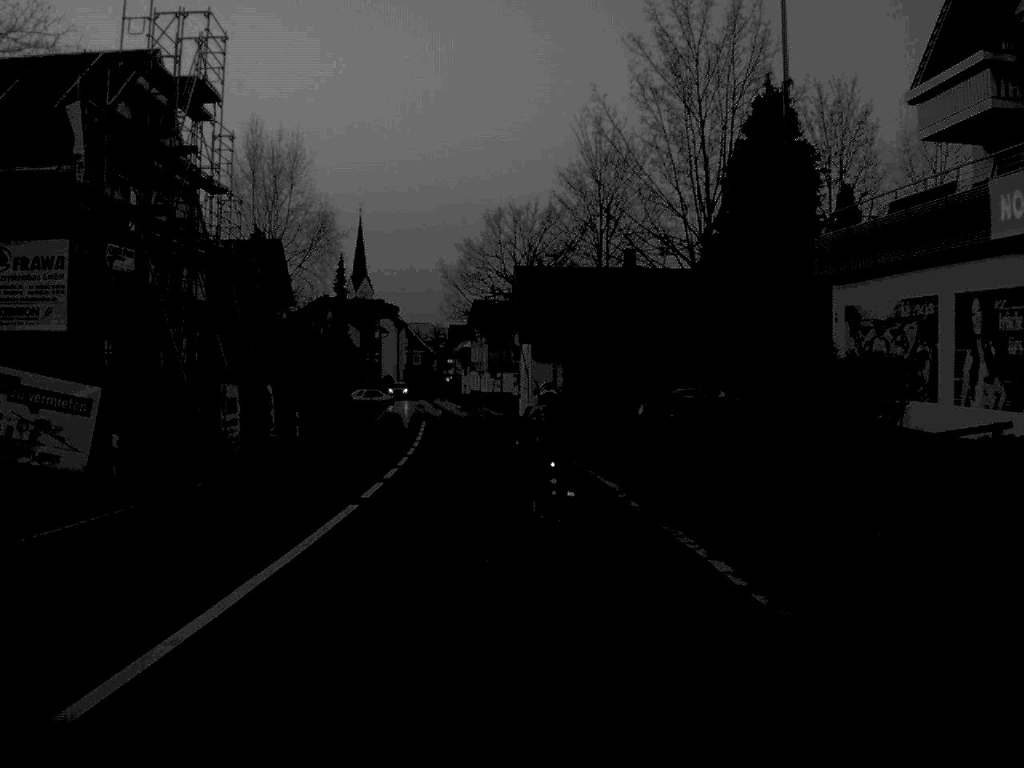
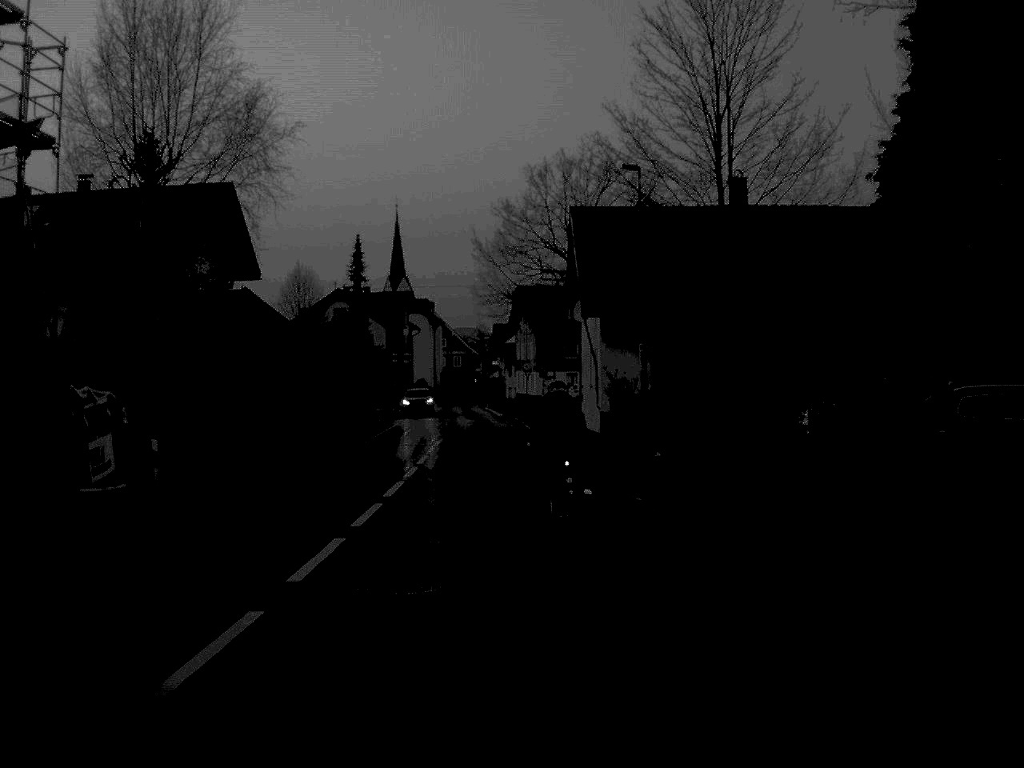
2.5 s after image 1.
(-0.5, +22.3) m; -2°
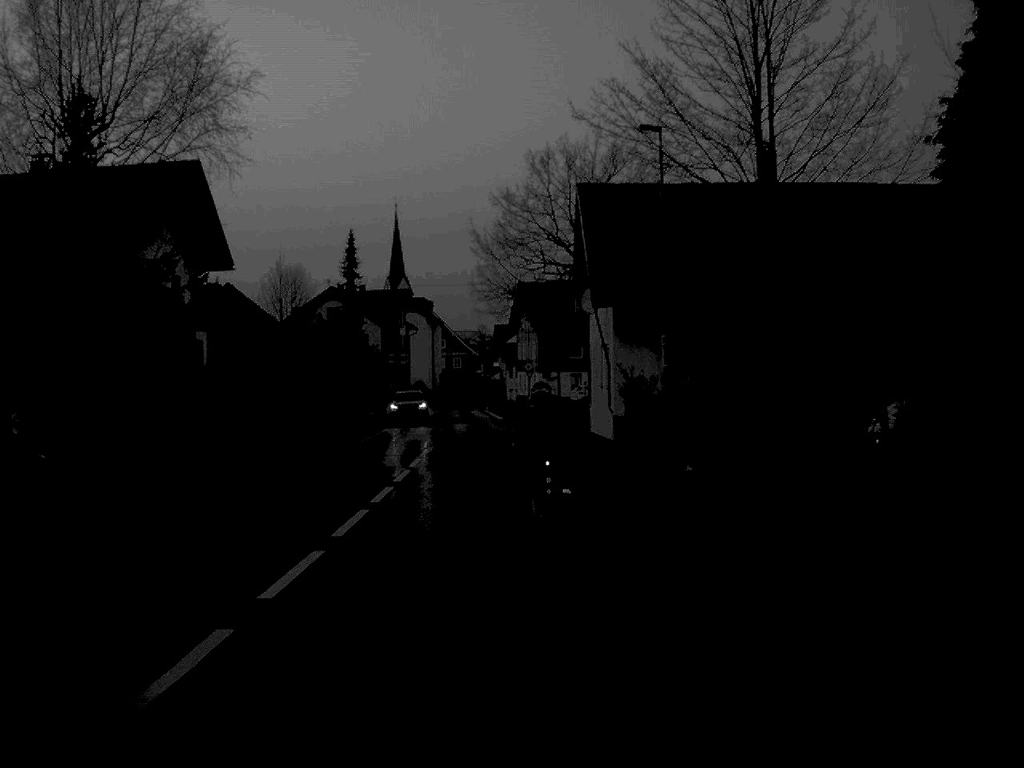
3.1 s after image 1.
(0.0, +5.4) m; 0°
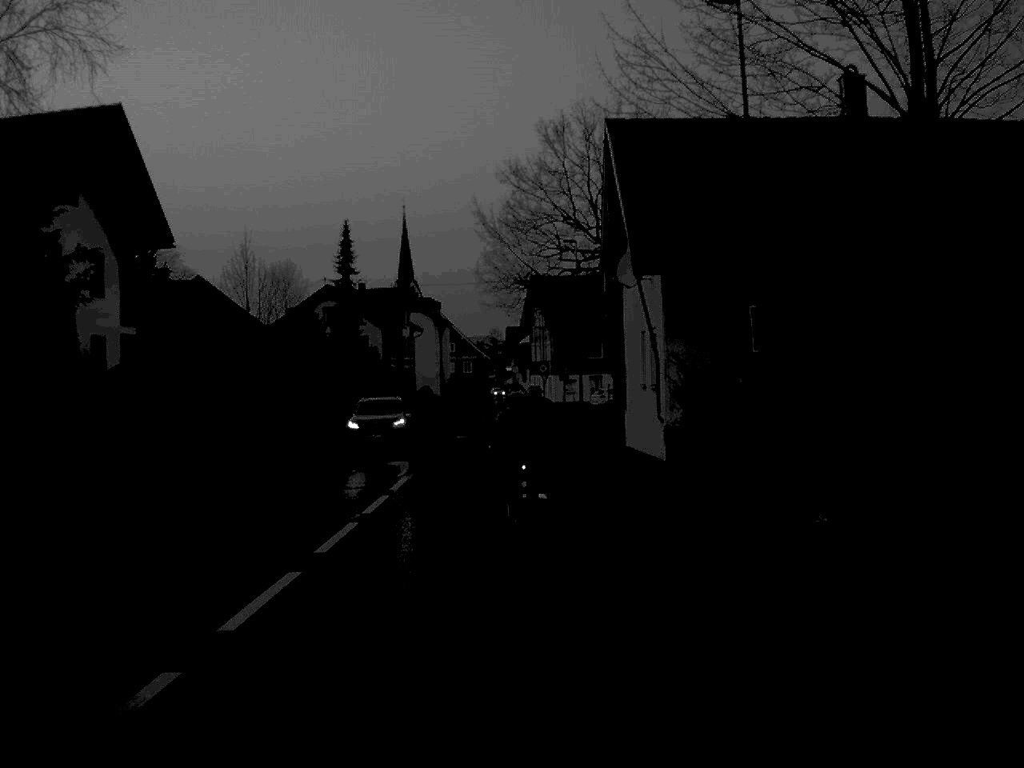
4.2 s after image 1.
(-0.1, +10.2) m; -1°
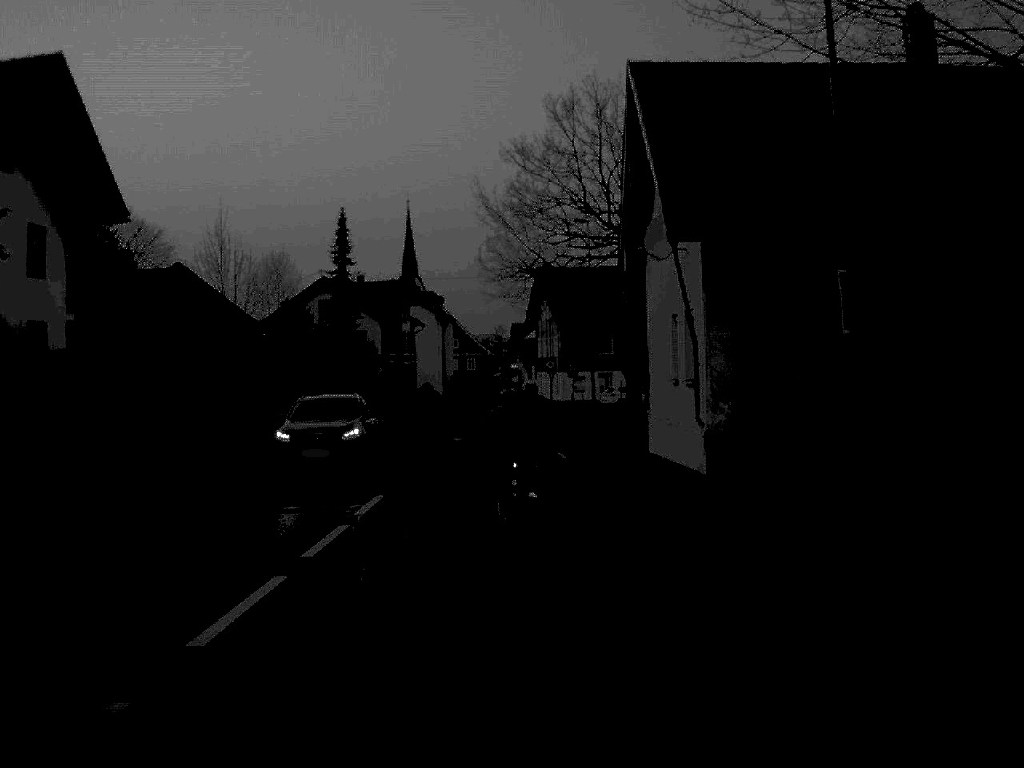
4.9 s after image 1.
(0.0, +5.3) m; 0°
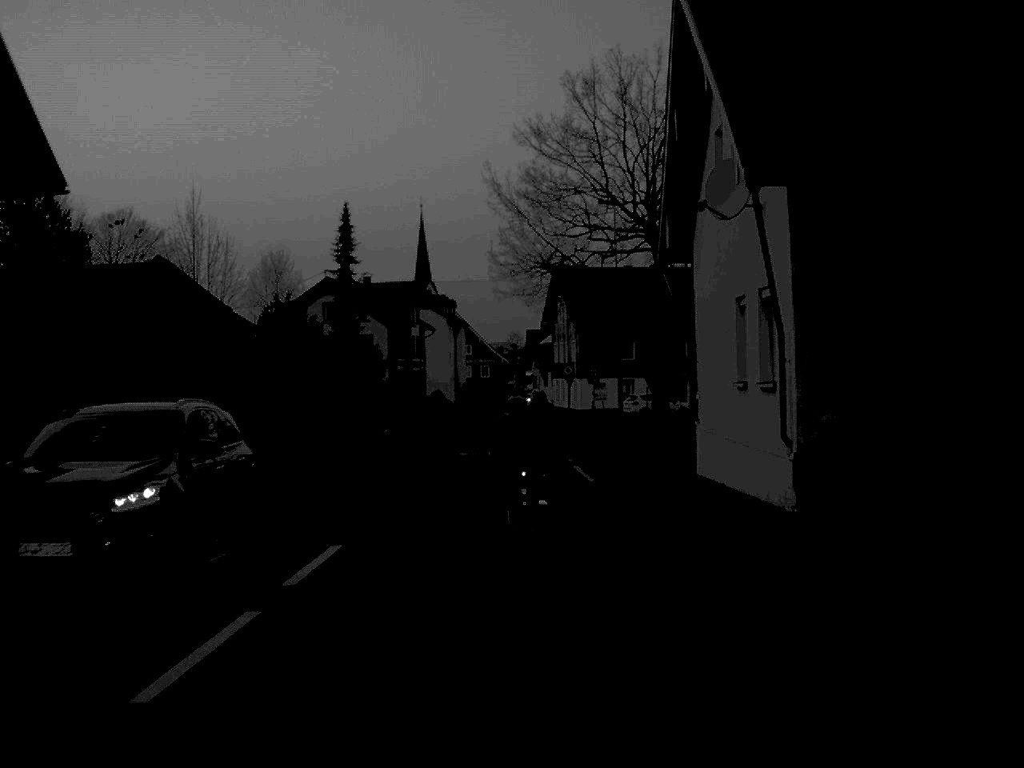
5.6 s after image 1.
(0.0, +6.1) m; -1°
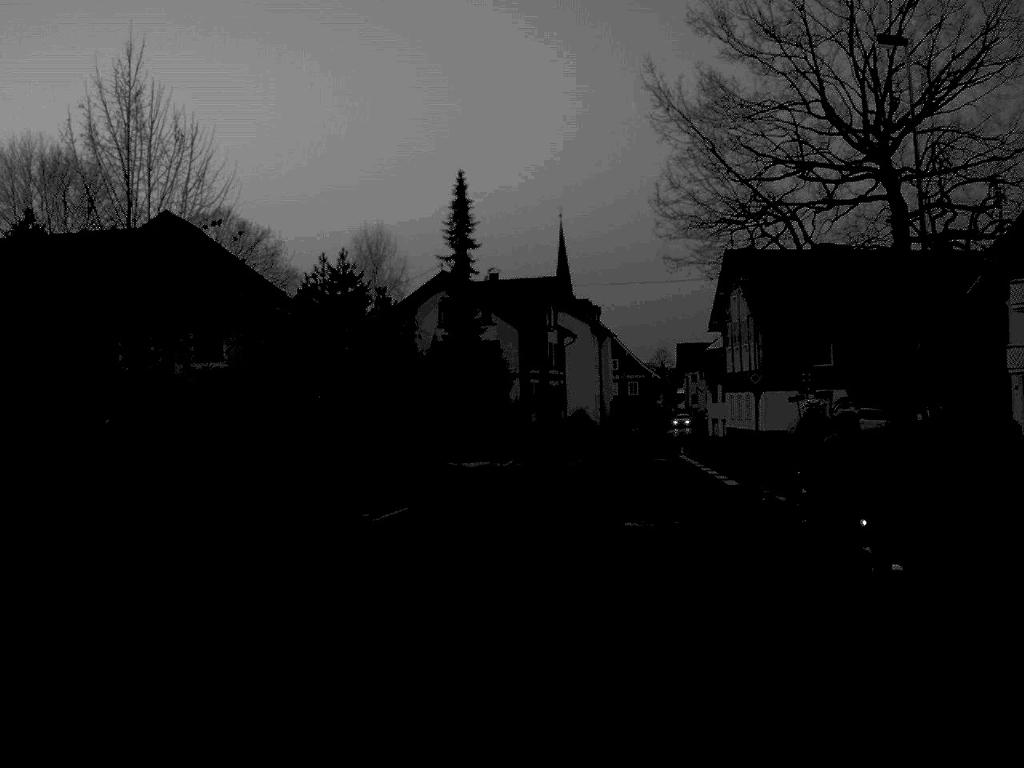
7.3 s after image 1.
(-1.2, +19.2) m; -6°
